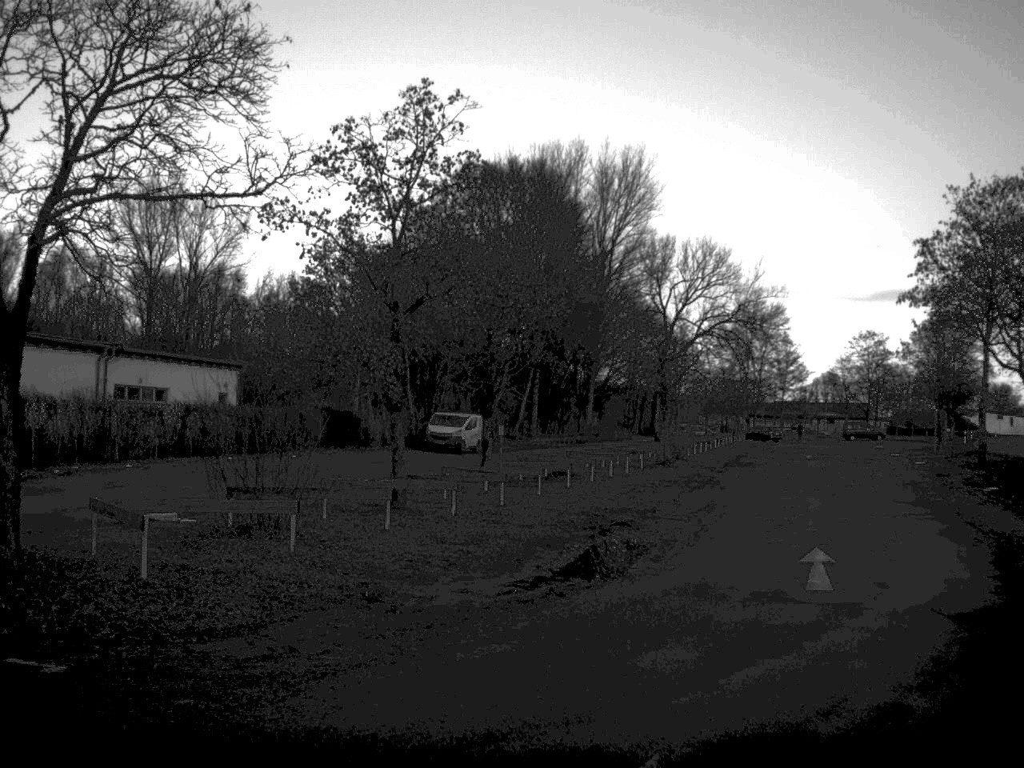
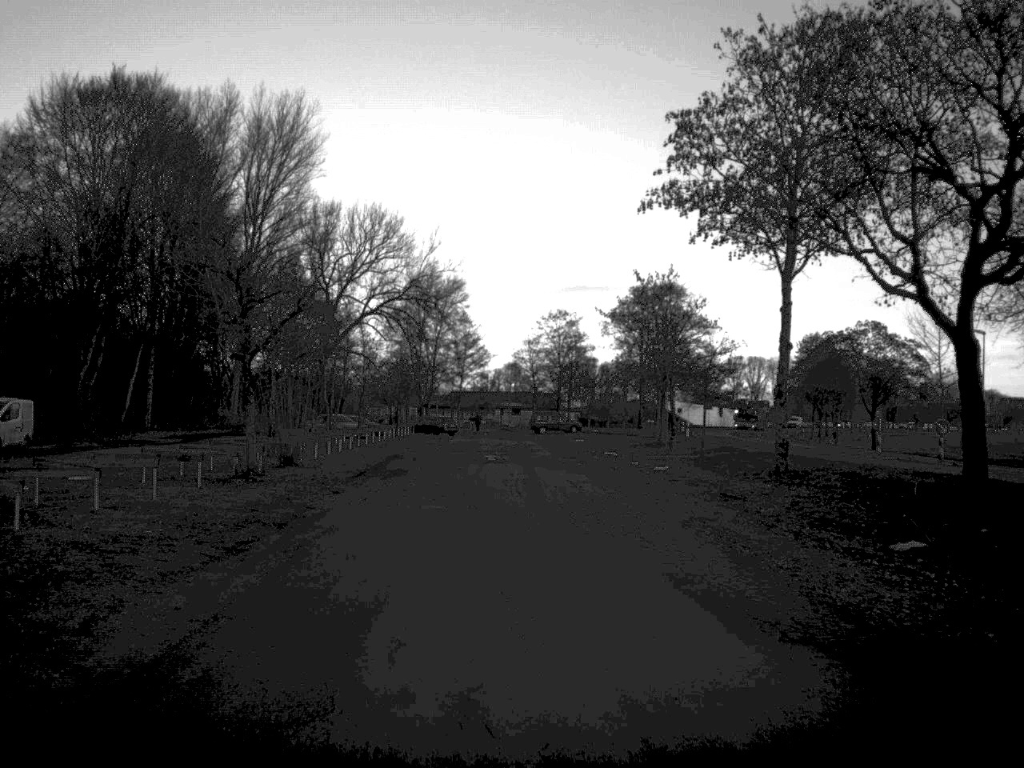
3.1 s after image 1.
(+3.8, +19.0) m; +14°
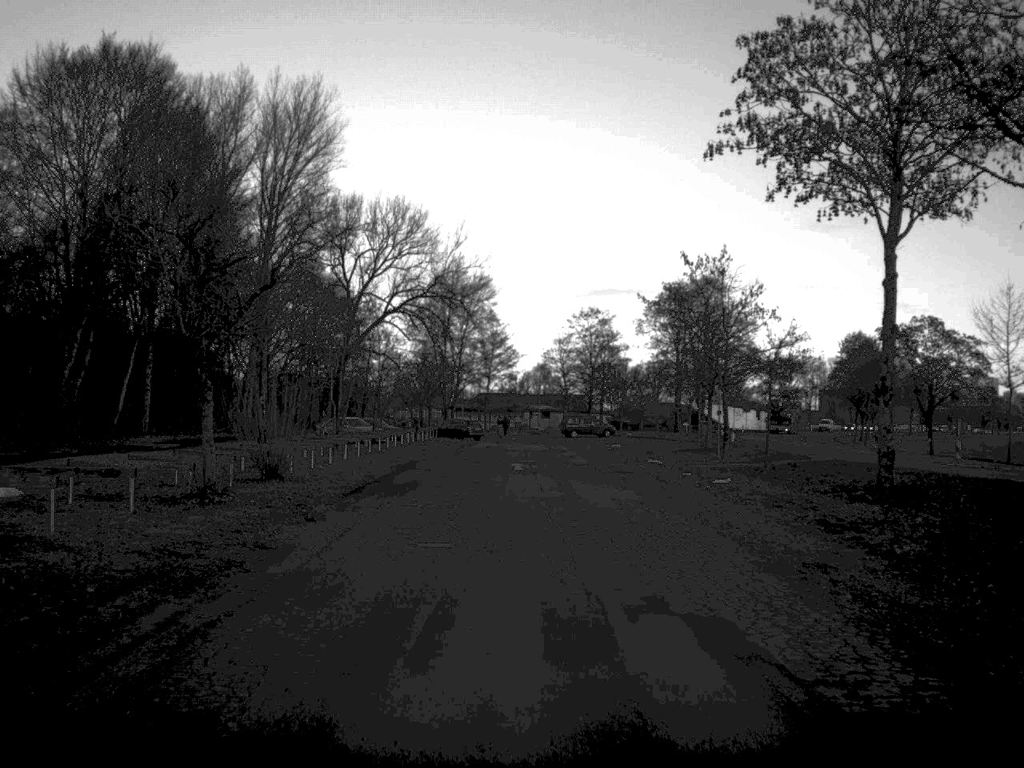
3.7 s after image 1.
(-0.1, +6.4) m; -1°
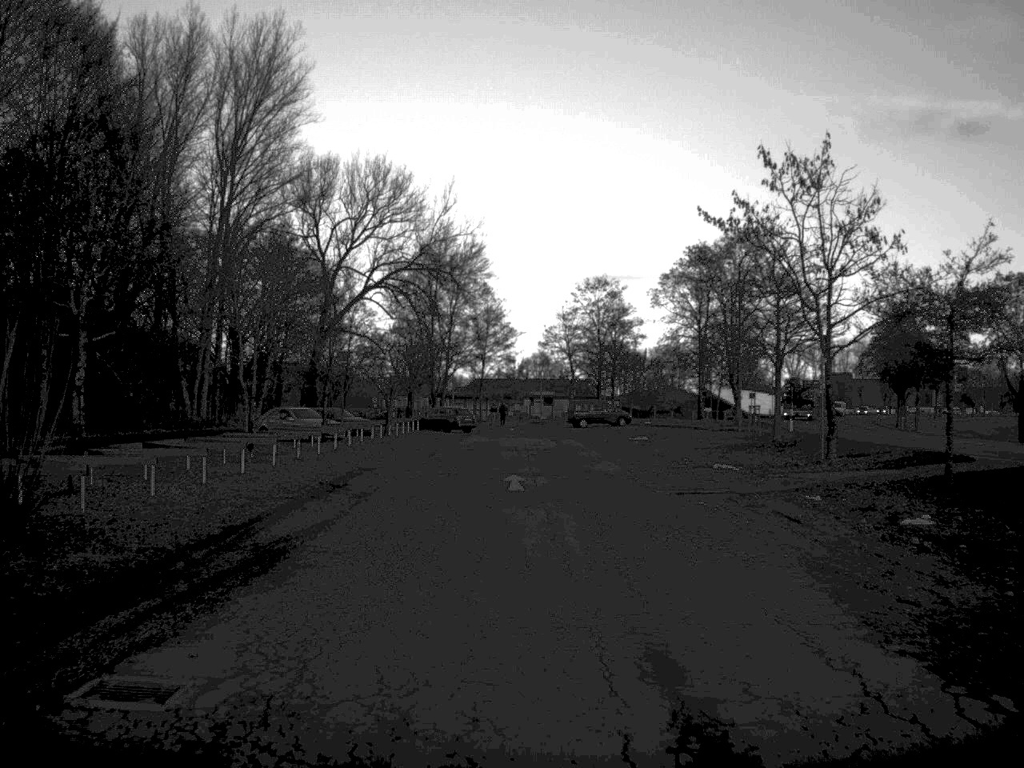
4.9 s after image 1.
(0.0, +15.8) m; 0°
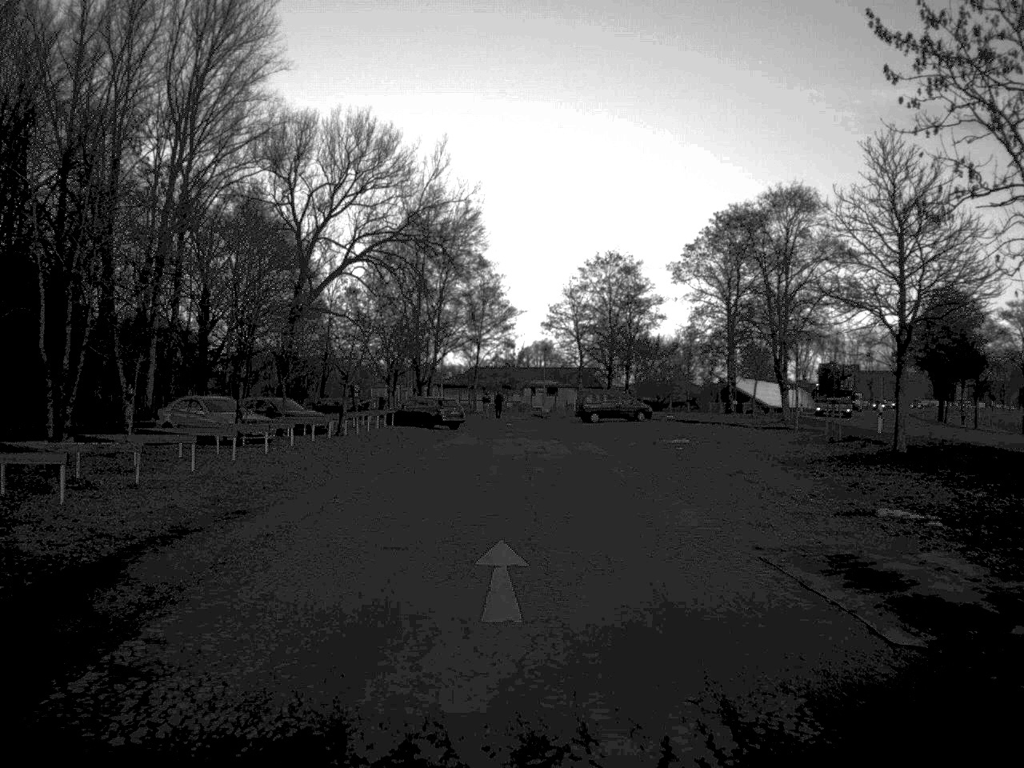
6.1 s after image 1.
(0.0, +14.3) m; 0°
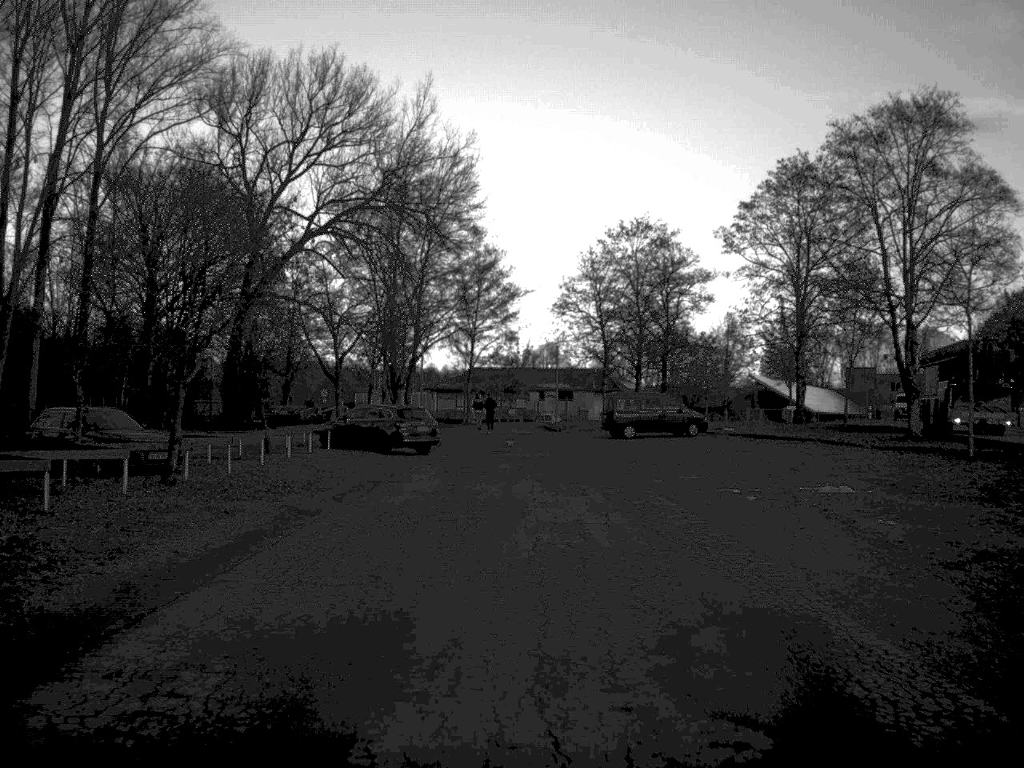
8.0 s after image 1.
(-0.1, +21.1) m; 0°
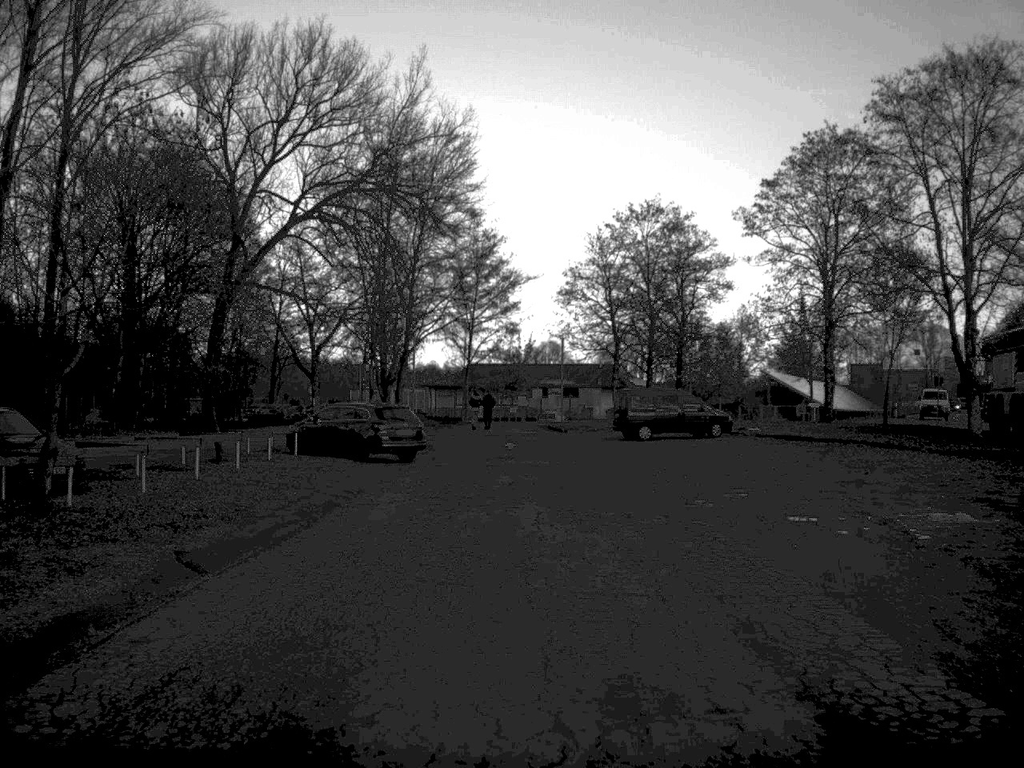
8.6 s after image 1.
(0.0, +6.0) m; 0°
